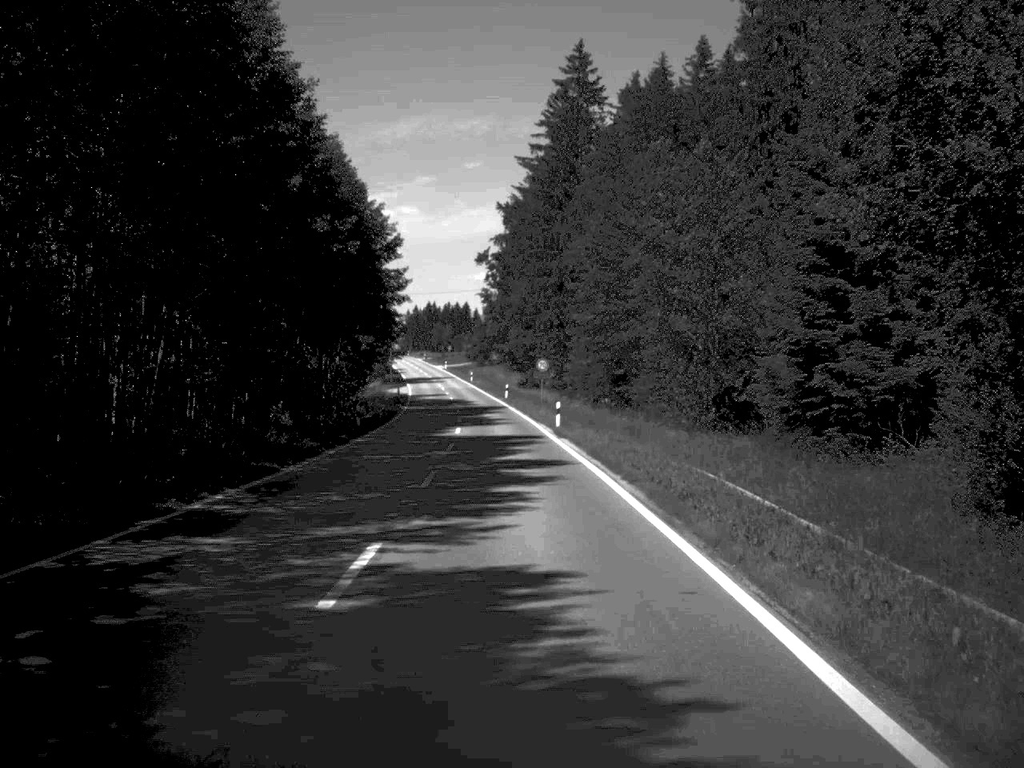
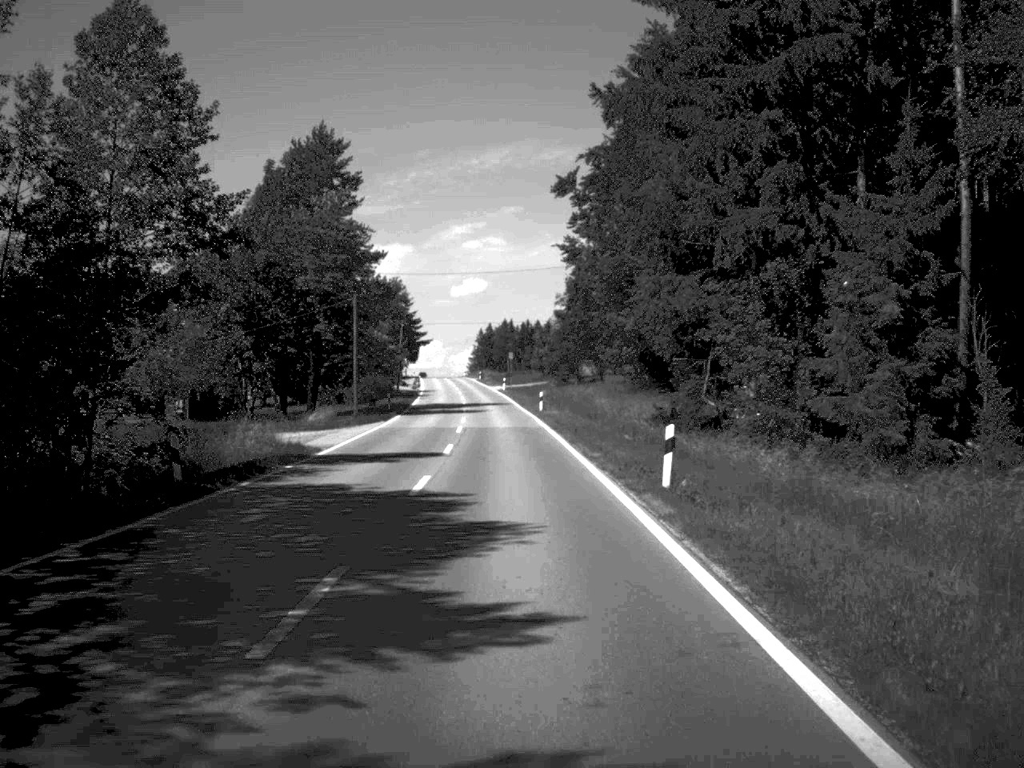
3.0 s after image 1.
(-2.4, +72.6) m; -4°
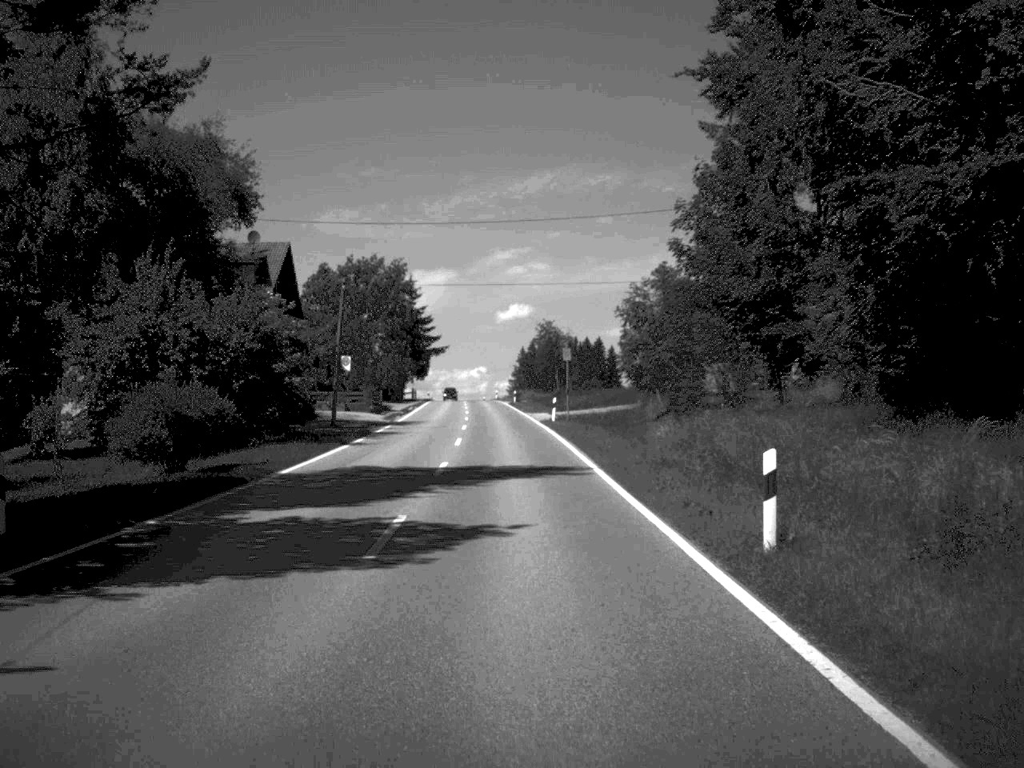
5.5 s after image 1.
(-1.1, +51.8) m; -2°
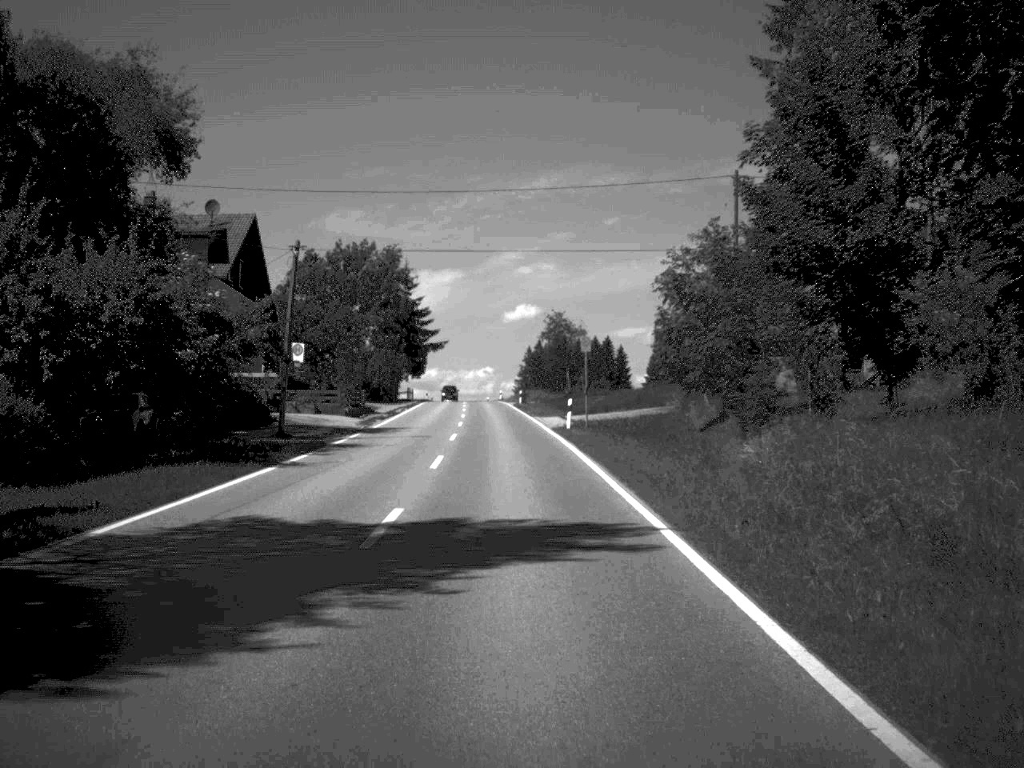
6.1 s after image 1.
(0.0, +11.5) m; 0°
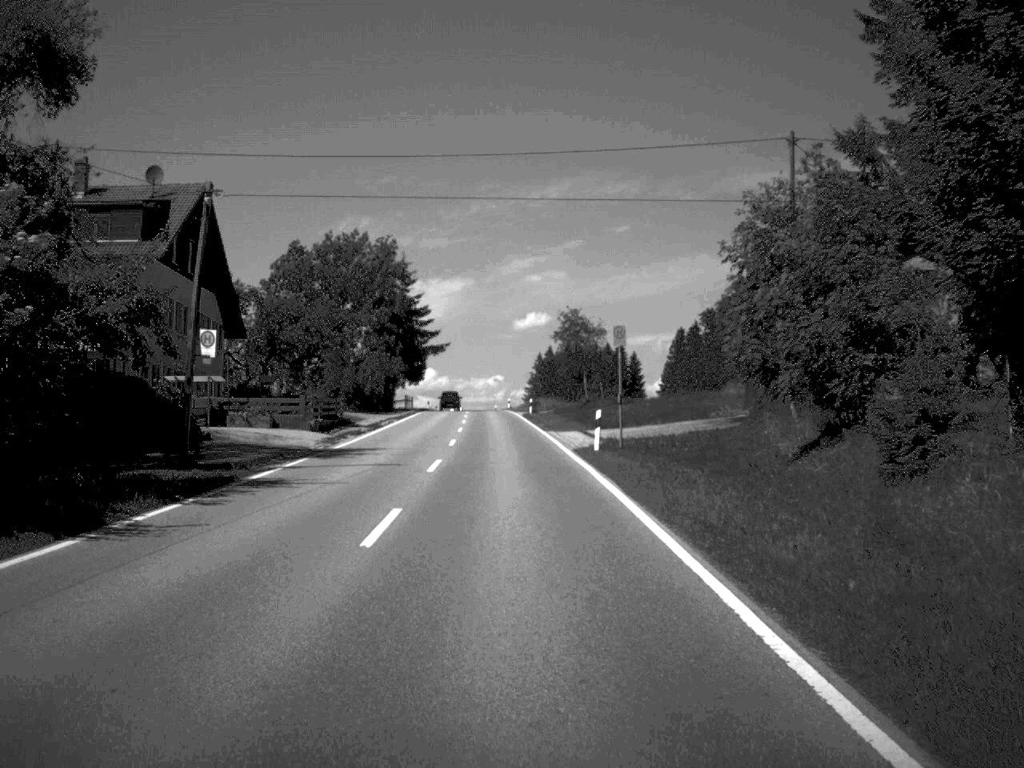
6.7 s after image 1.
(0.0, +11.5) m; 0°
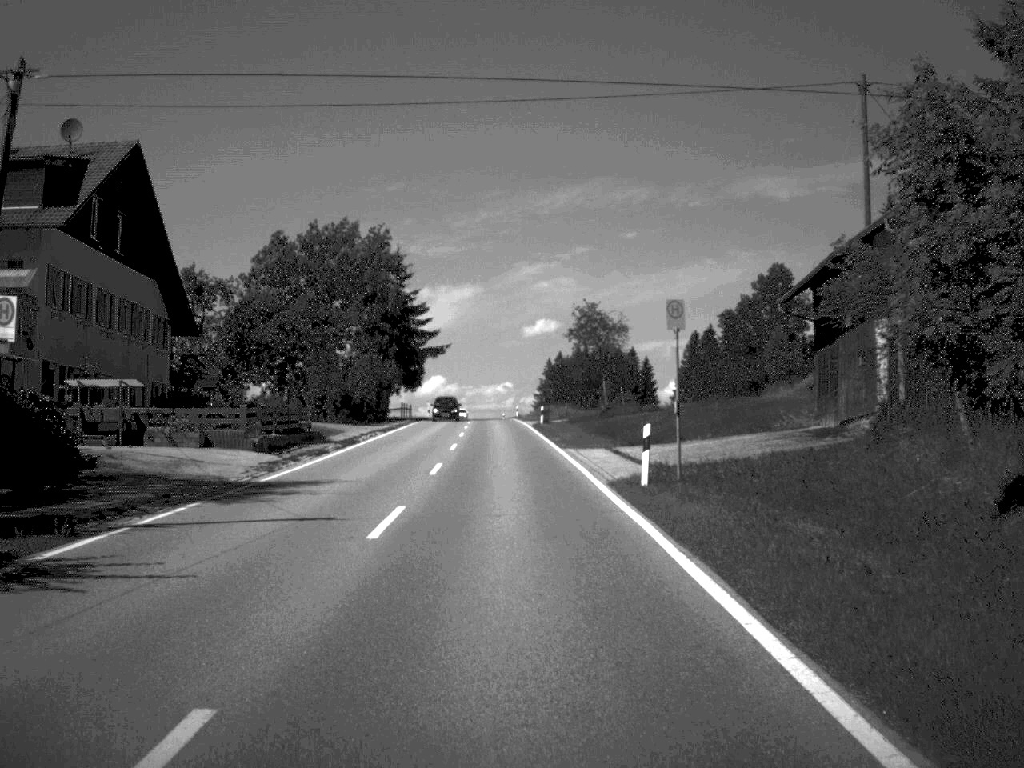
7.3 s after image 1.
(0.0, +10.6) m; 0°
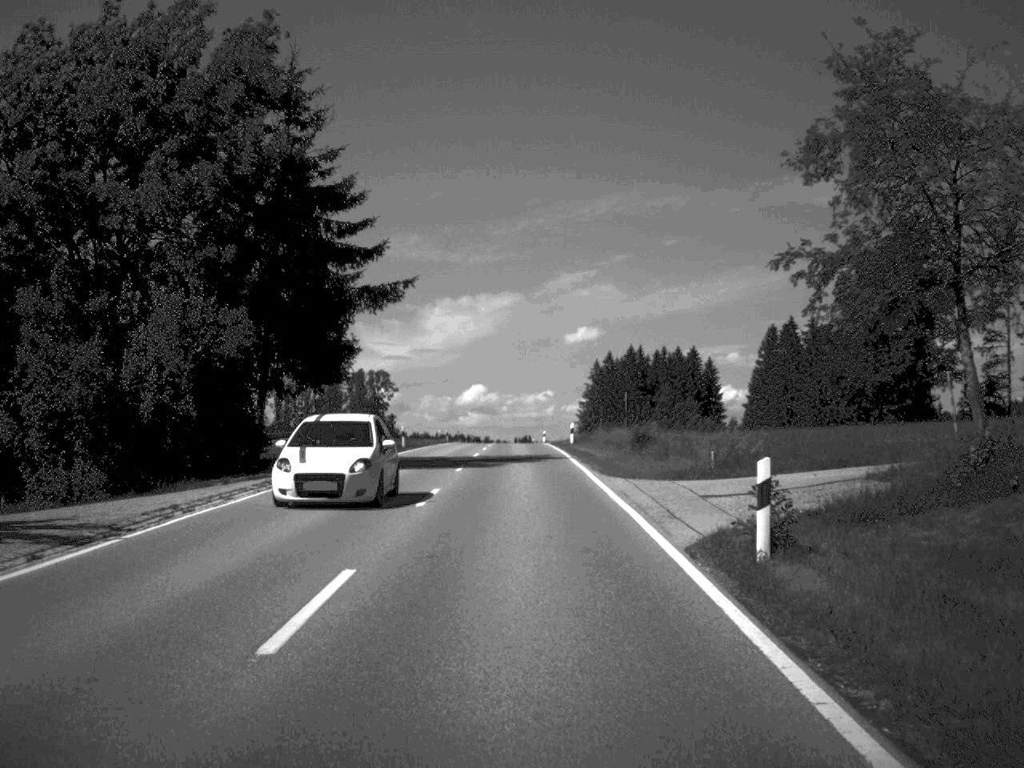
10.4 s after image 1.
(-1.0, +53.0) m; -2°
